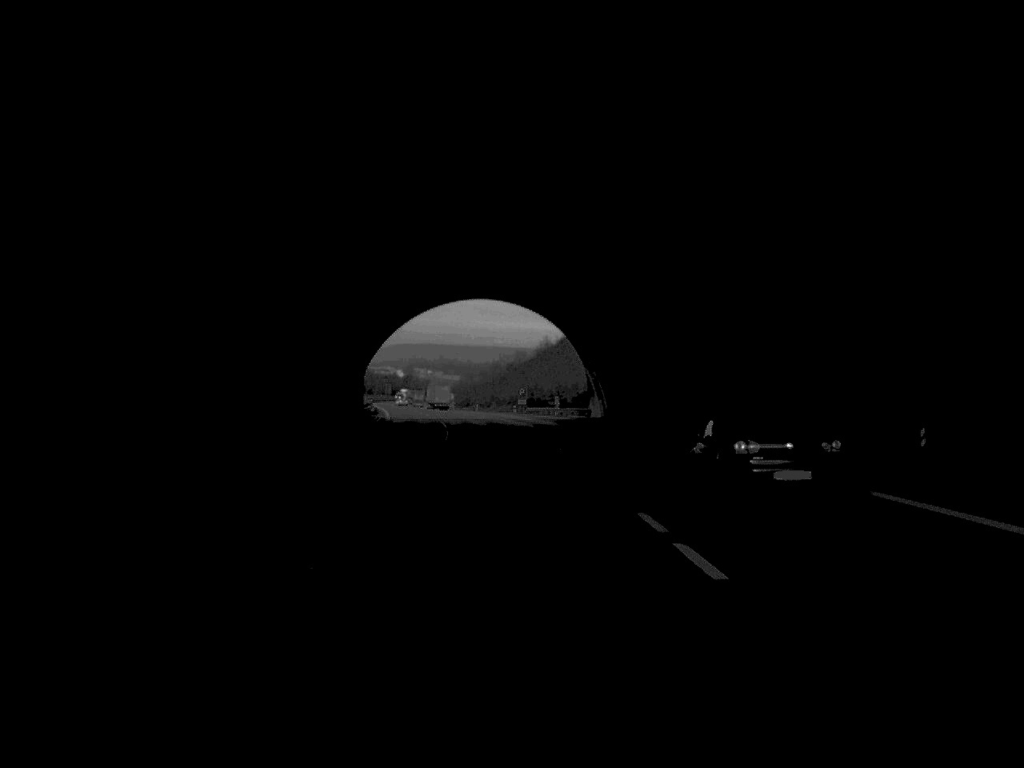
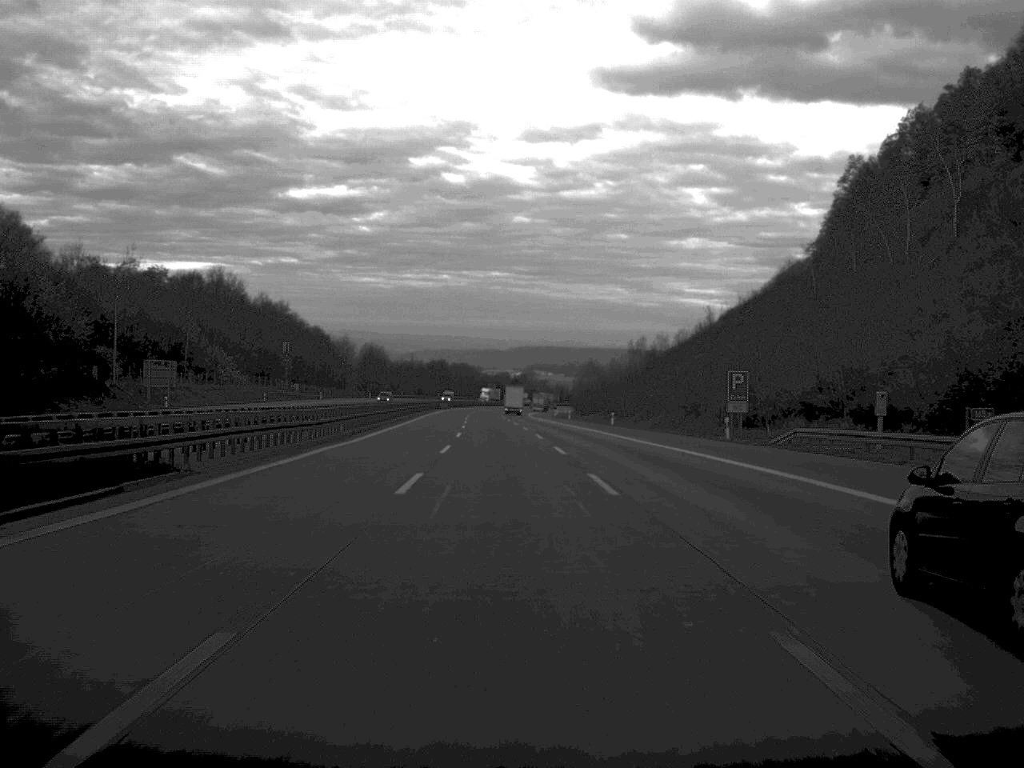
(-4.8, +98.6) m; -5°
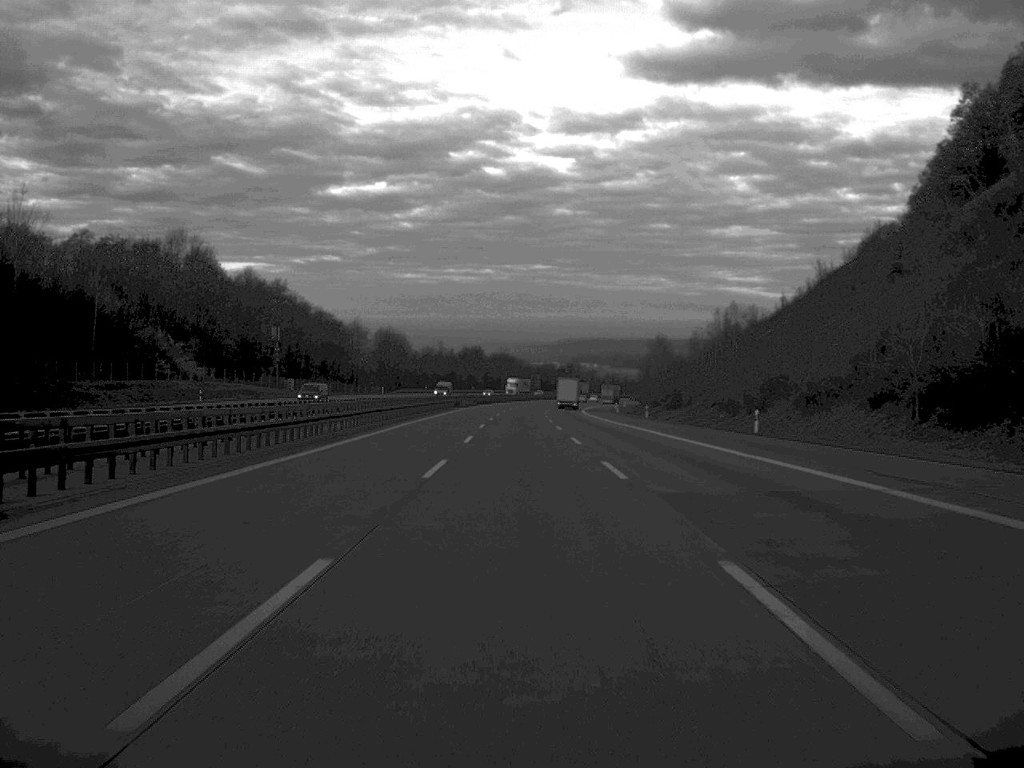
(-0.9, +49.9) m; -2°
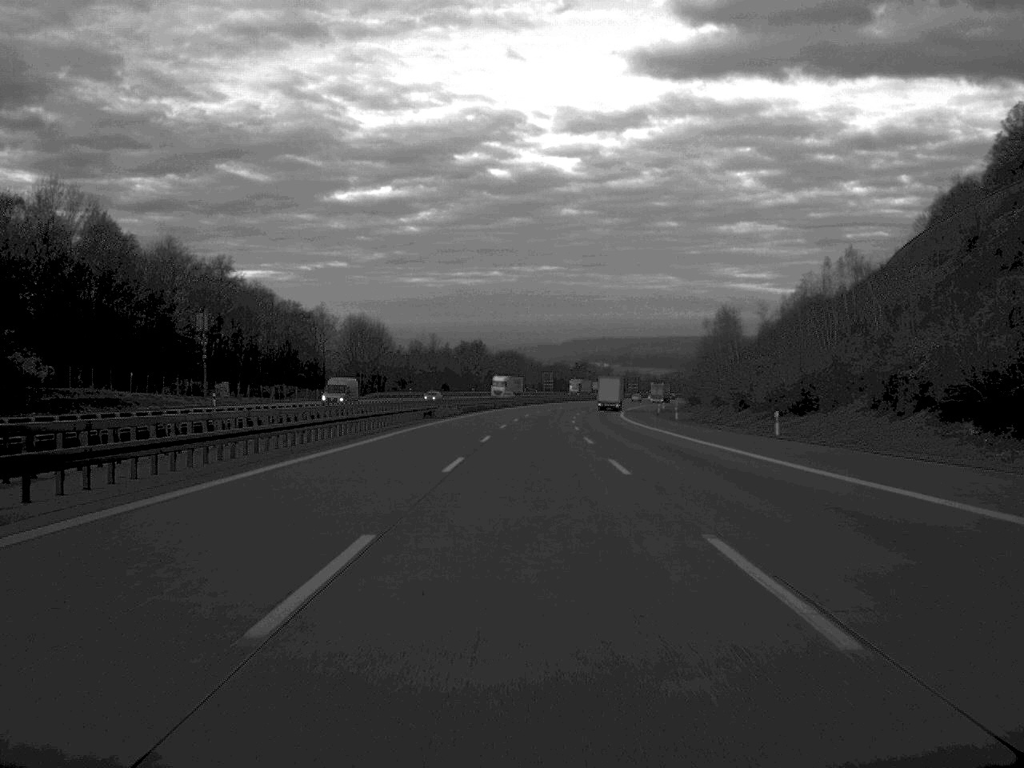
(-0.3, +51.1) m; 0°
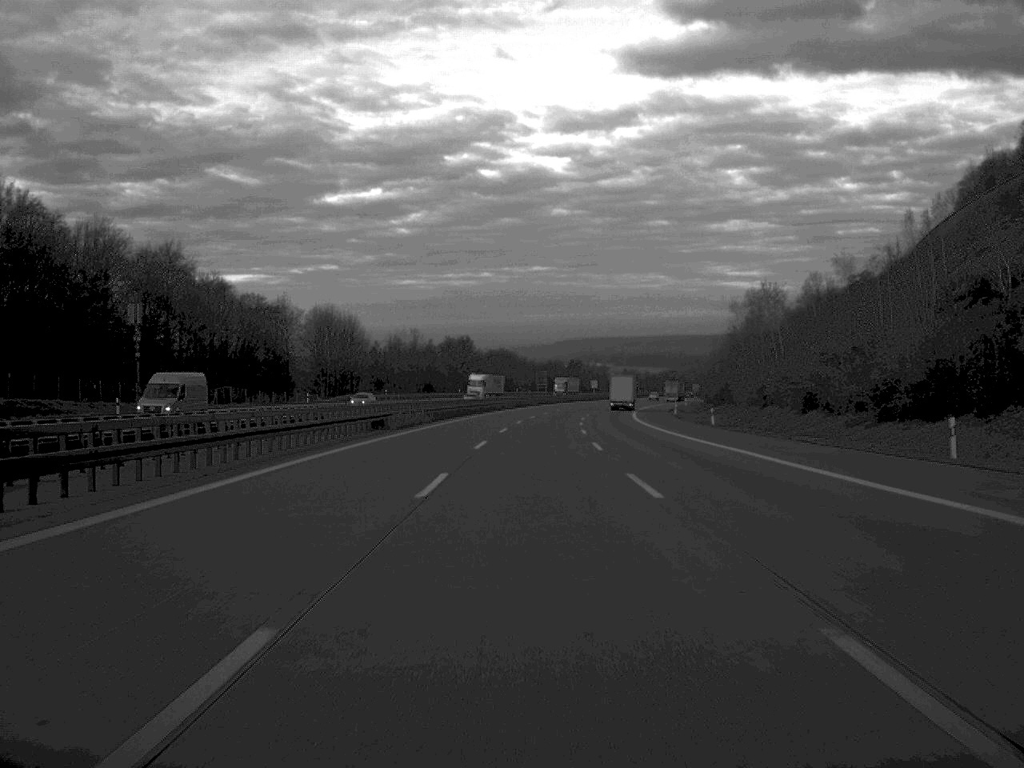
(+0.1, +23.8) m; 0°
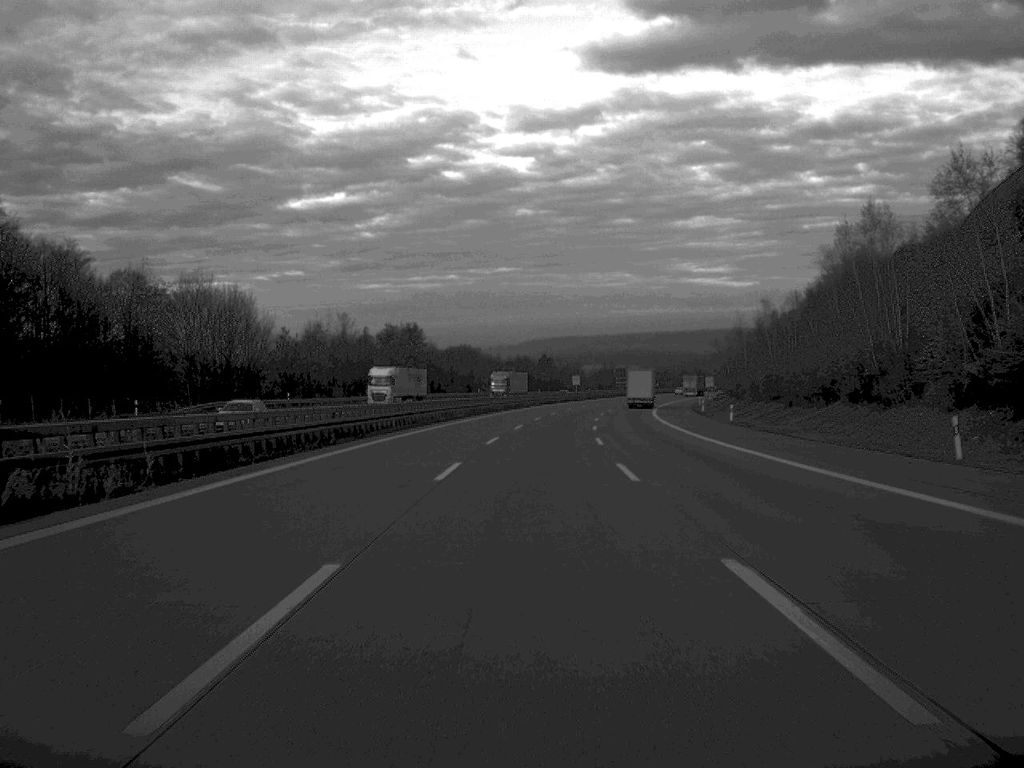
(+0.6, +49.9) m; +2°
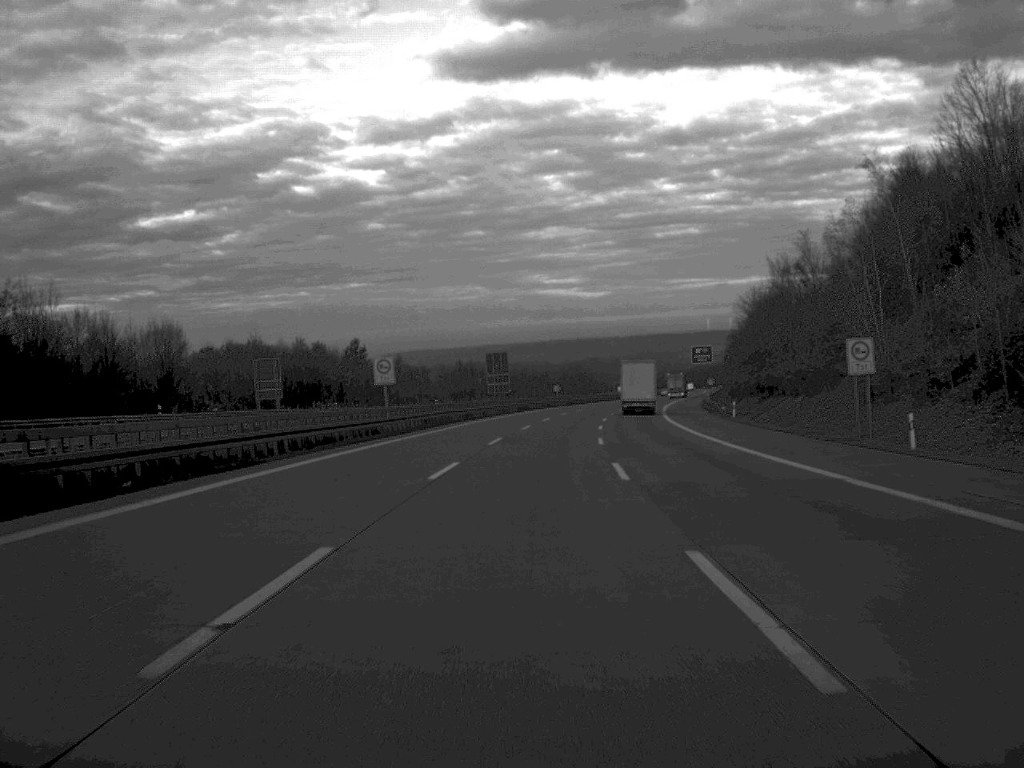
(+7.0, +124.6) m; +7°
